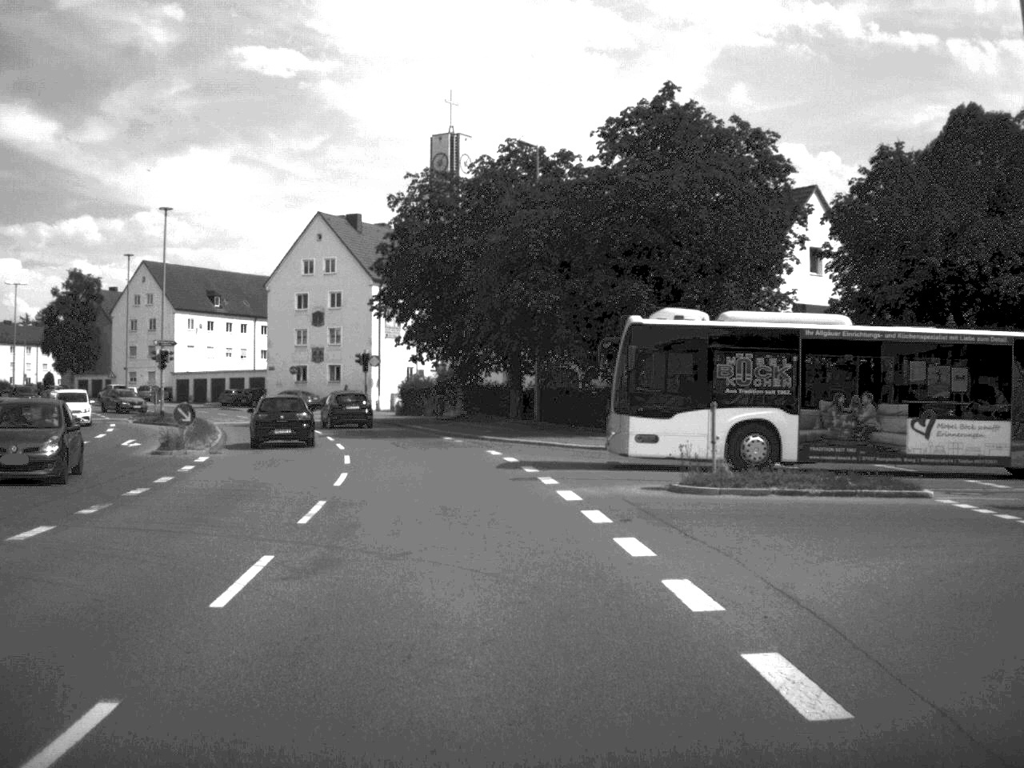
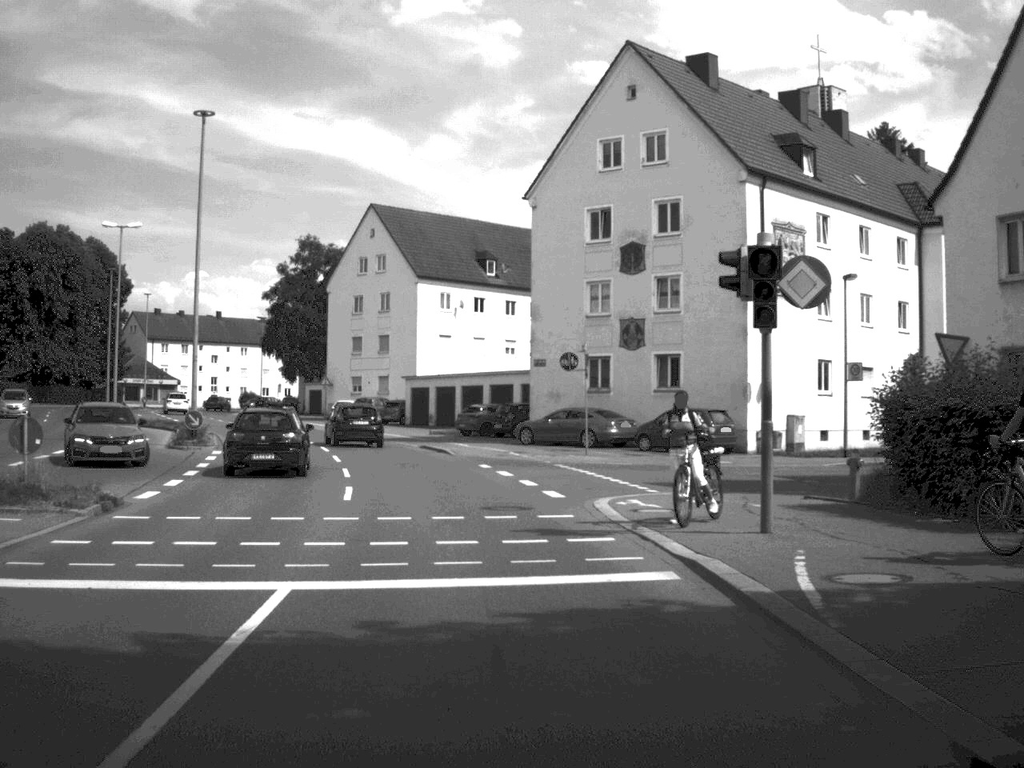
(-6.3, +48.6) m; -16°
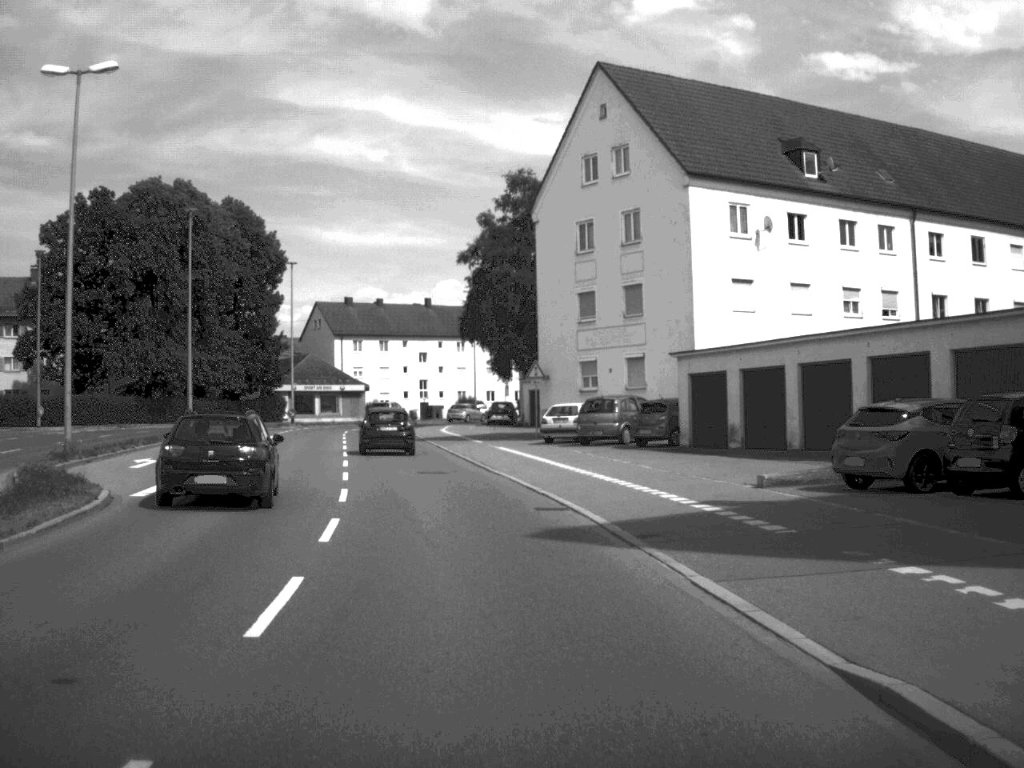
(-3.7, +36.0) m; -12°
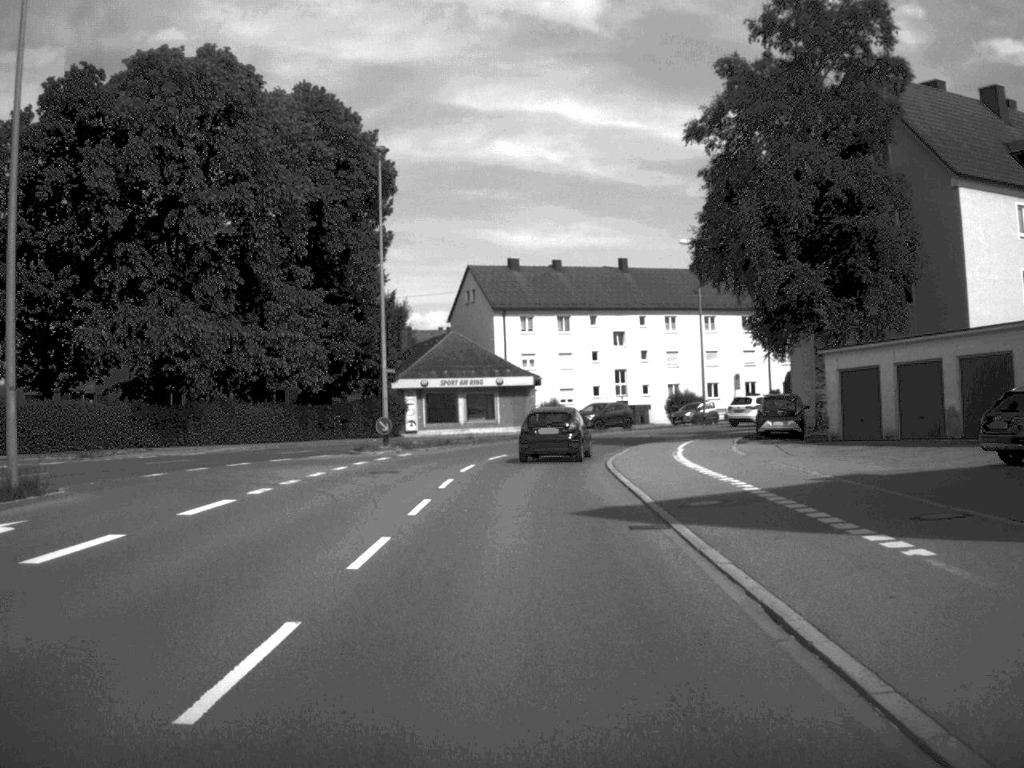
(-3.5, +37.7) m; -8°
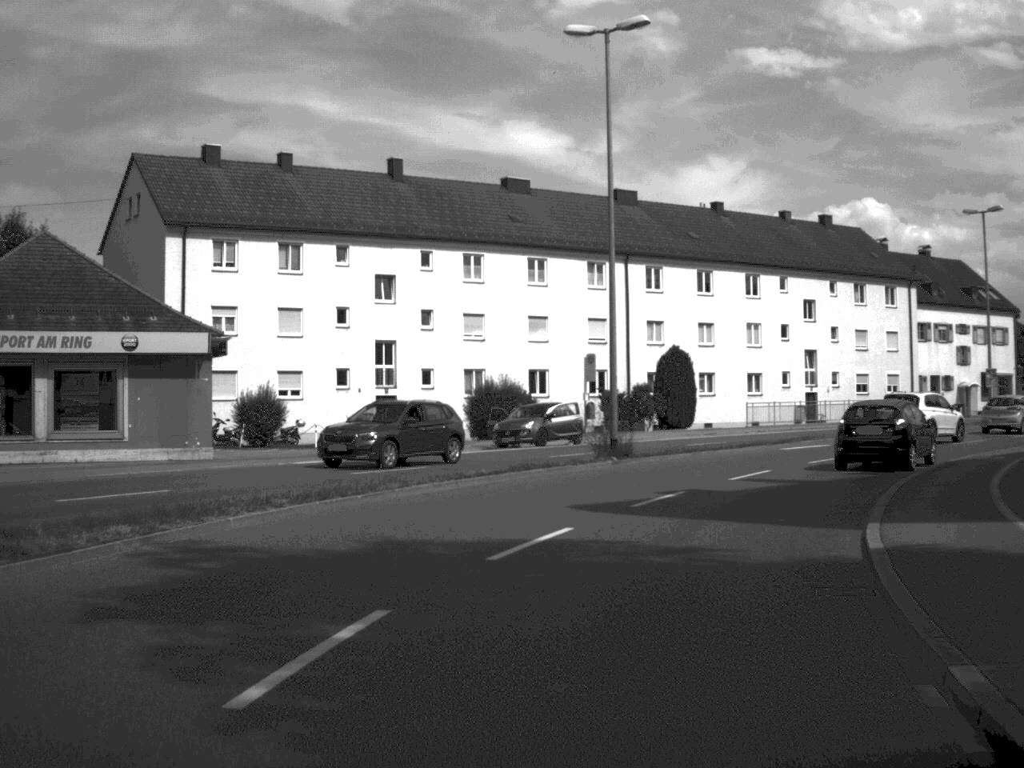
(+1.5, +41.2) m; +12°
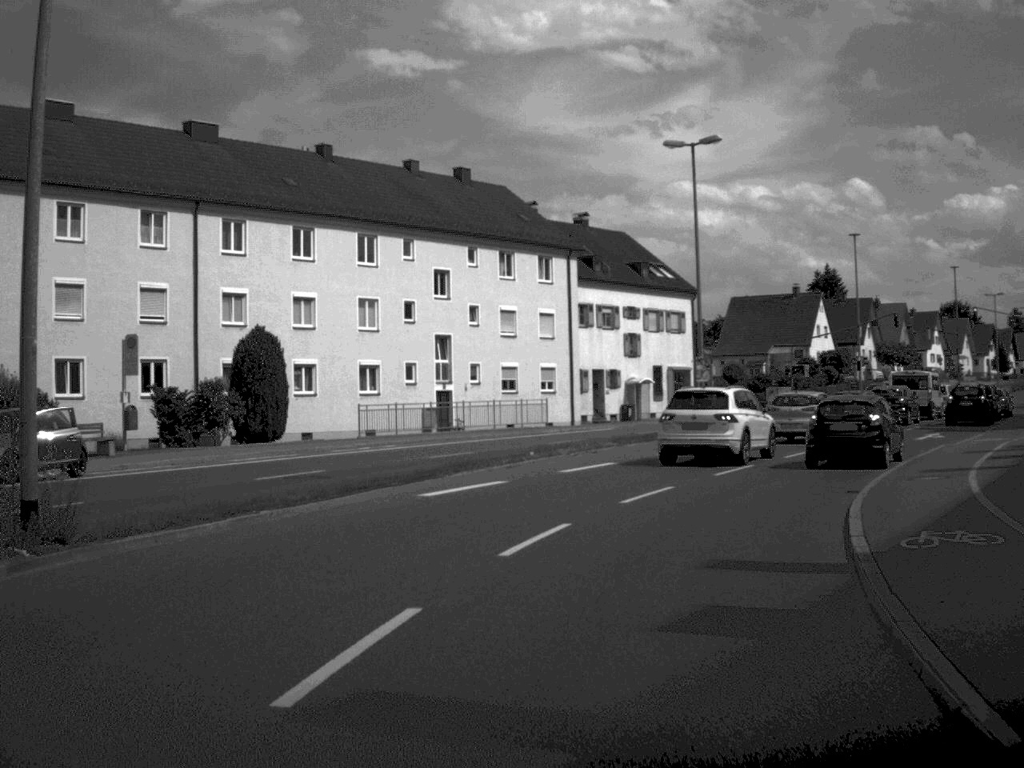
(+2.6, +17.0) m; +17°
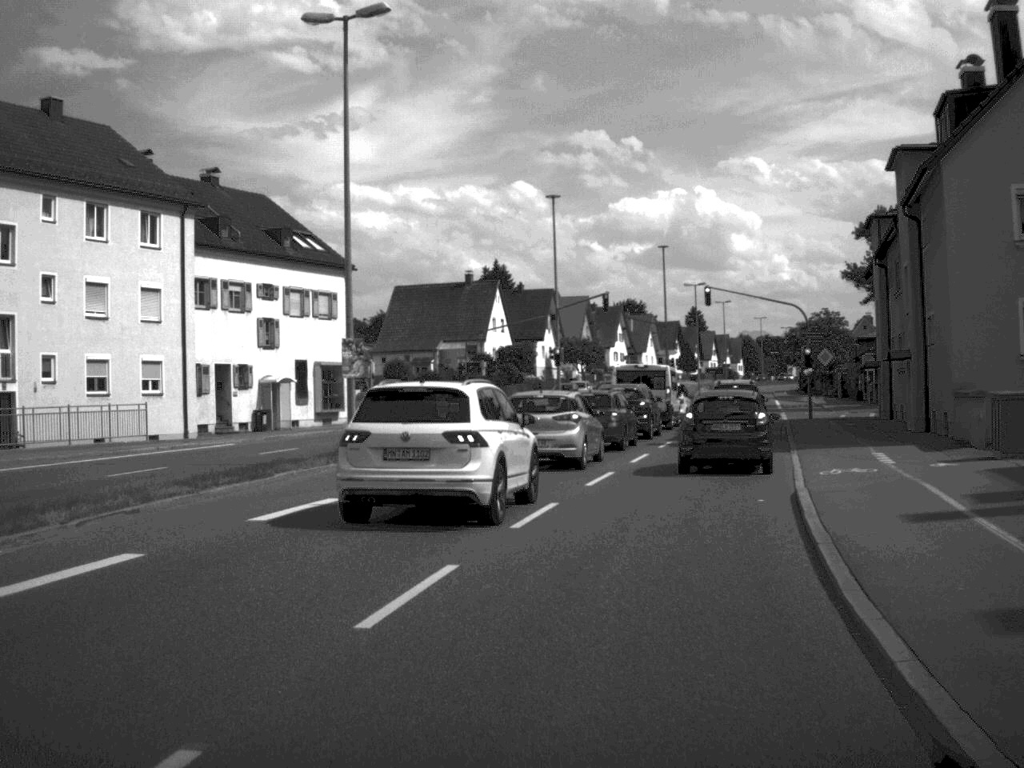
(+2.0, +15.2) m; +15°
